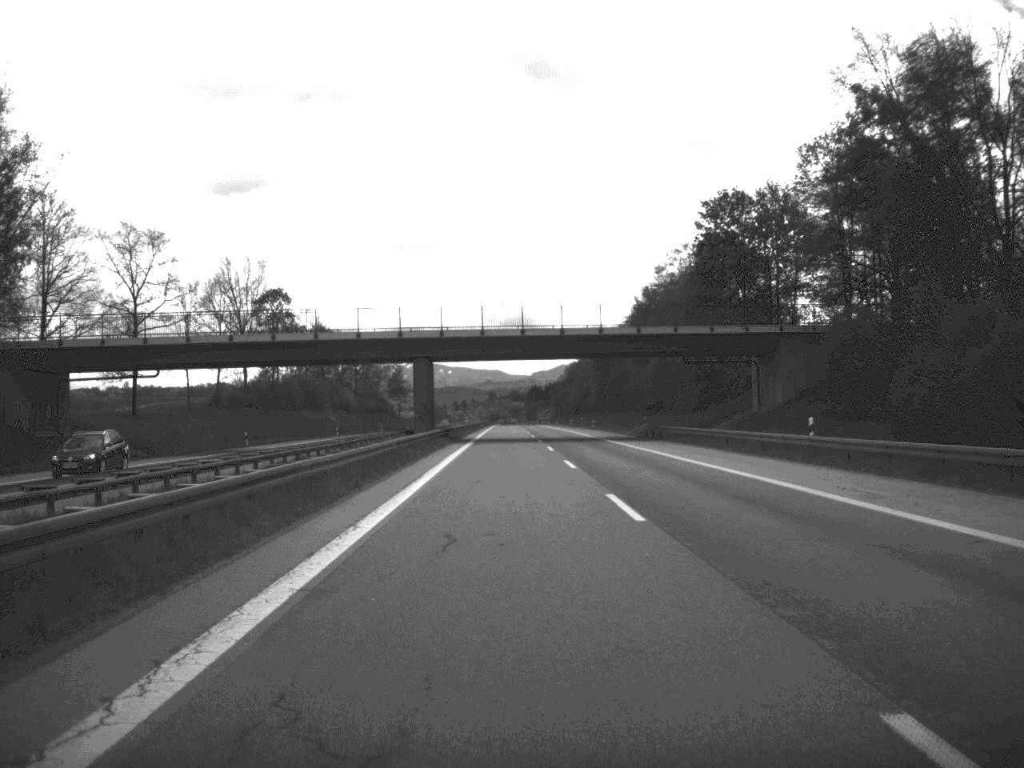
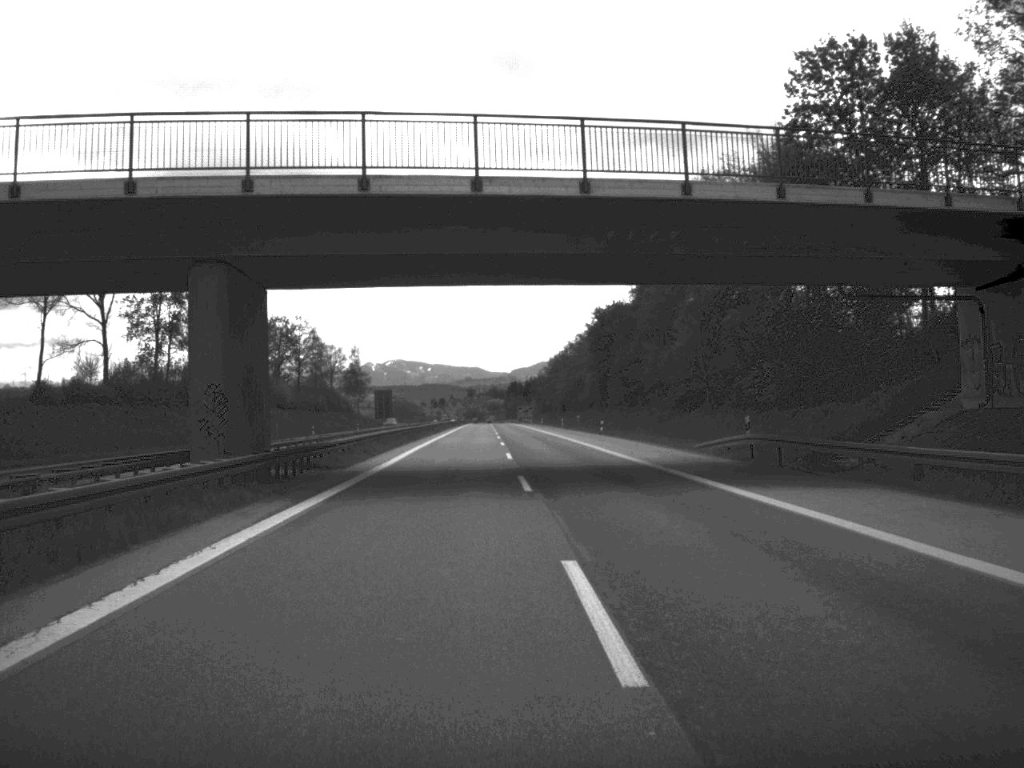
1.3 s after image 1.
(+0.3, +46.4) m; +1°
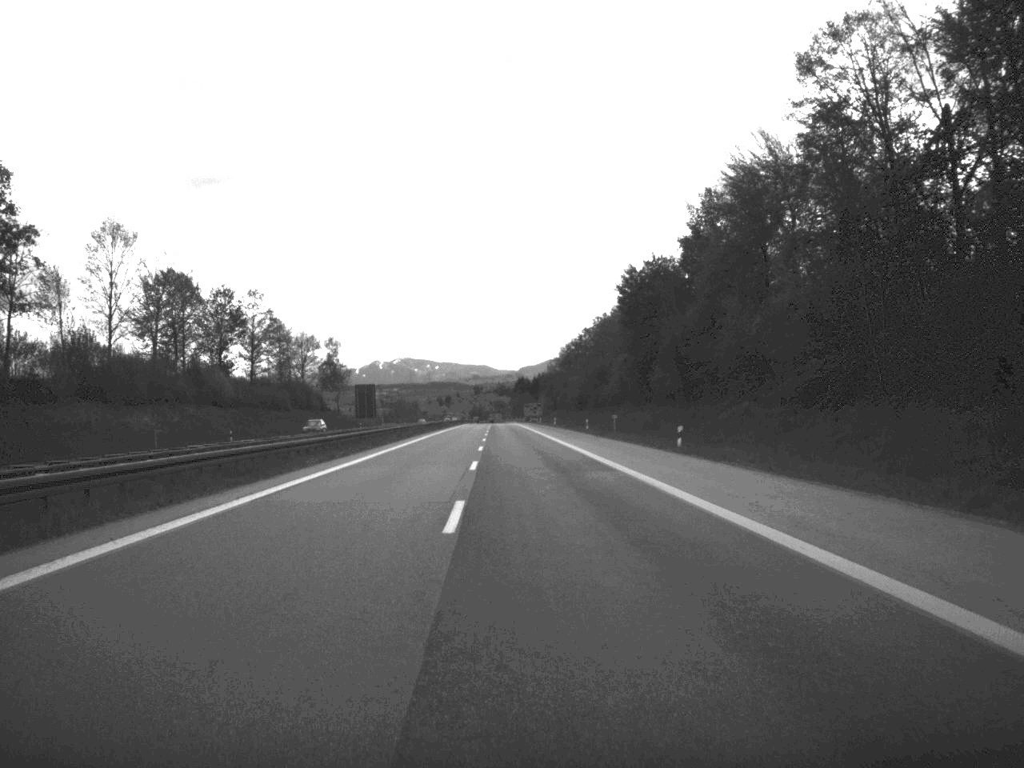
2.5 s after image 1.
(-0.1, +44.5) m; 0°
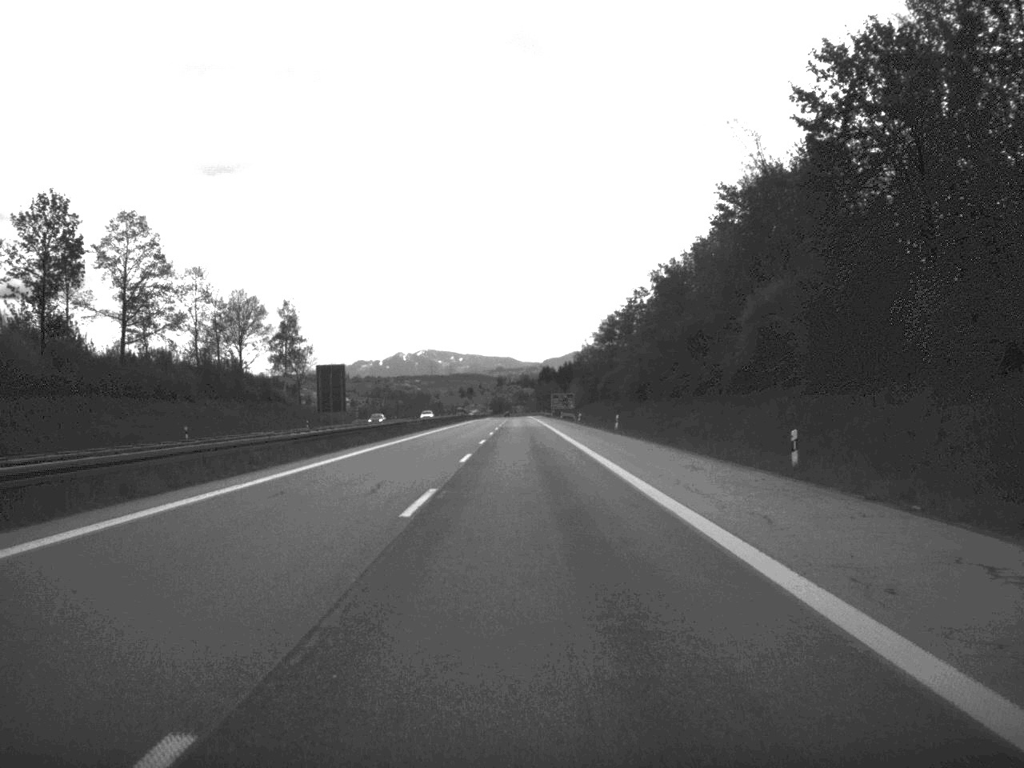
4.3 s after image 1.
(-0.8, +69.2) m; -1°
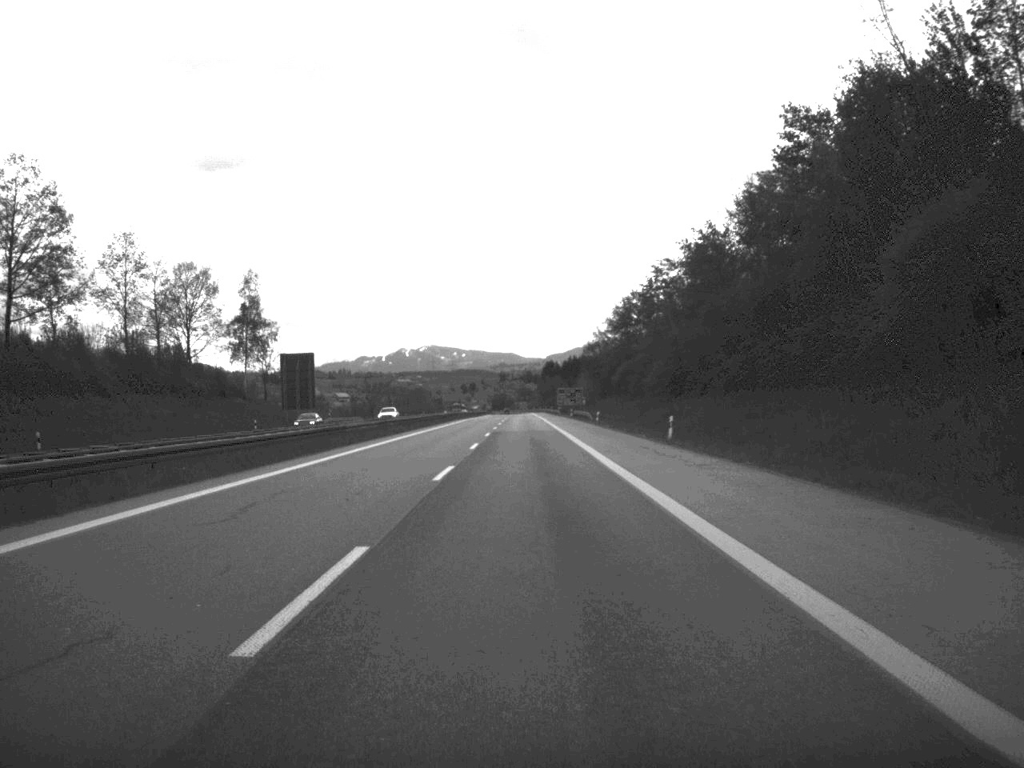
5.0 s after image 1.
(0.0, +27.6) m; 0°
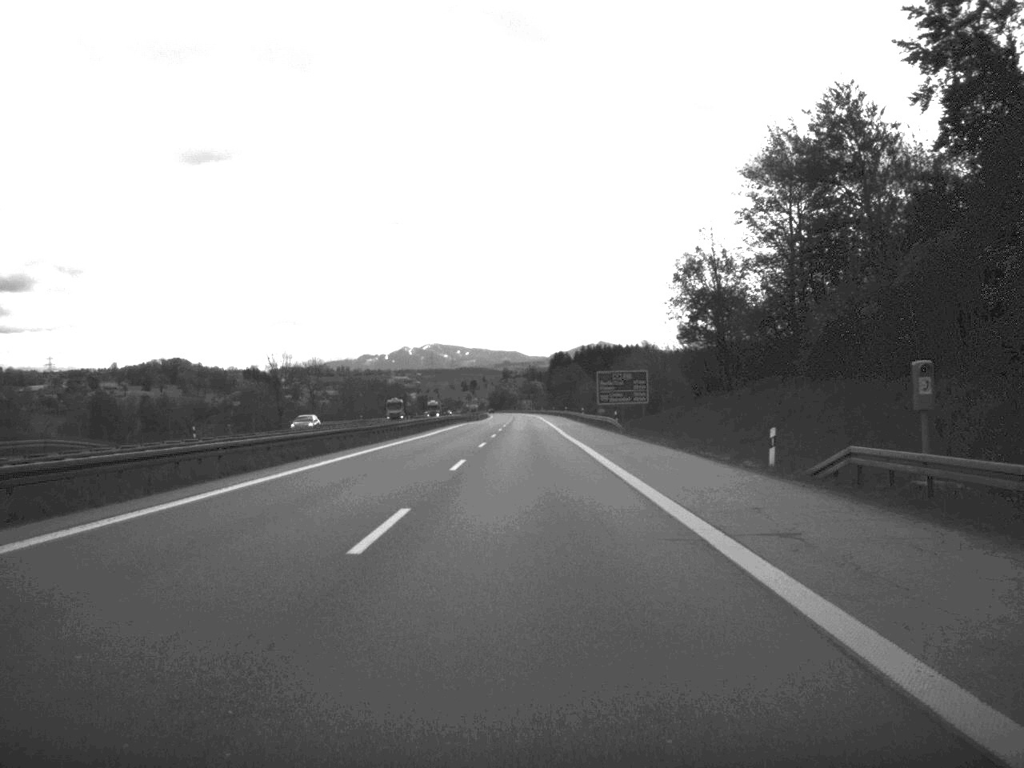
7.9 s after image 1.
(-0.6, +118.7) m; 0°
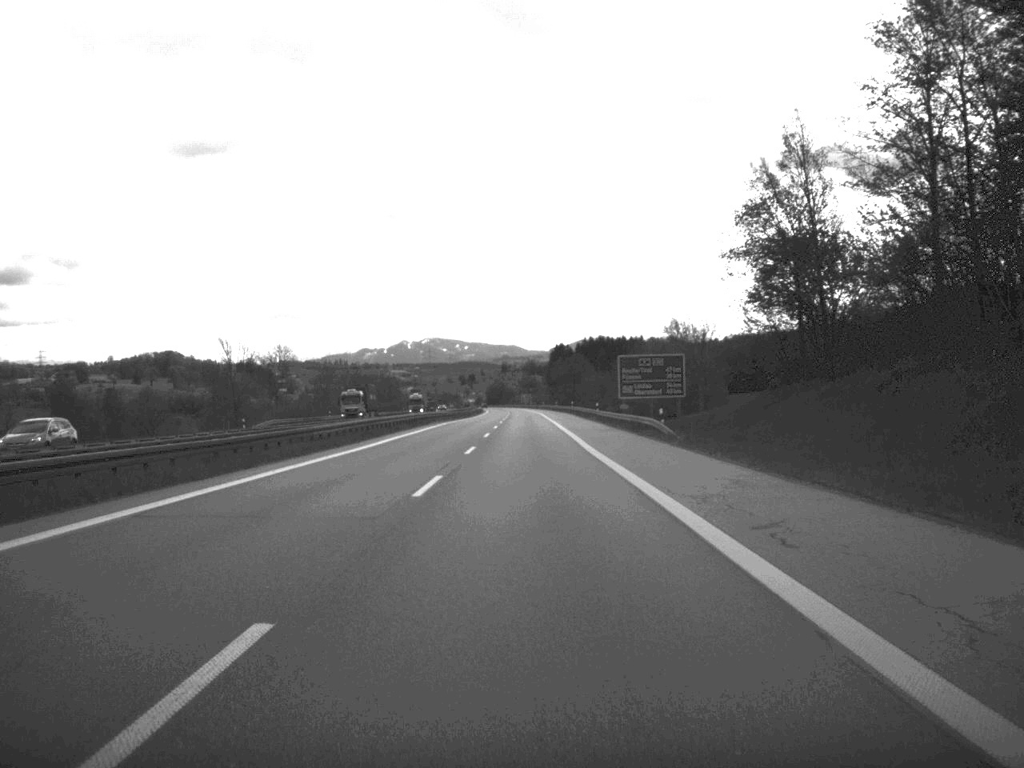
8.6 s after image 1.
(0.0, +27.9) m; 0°
